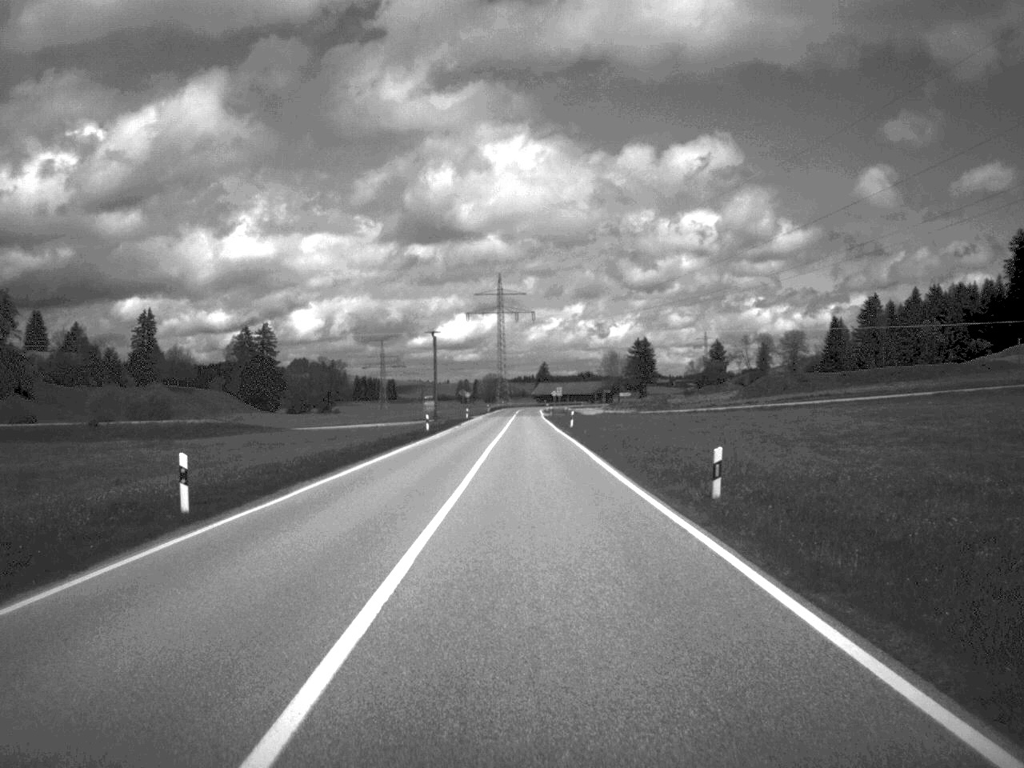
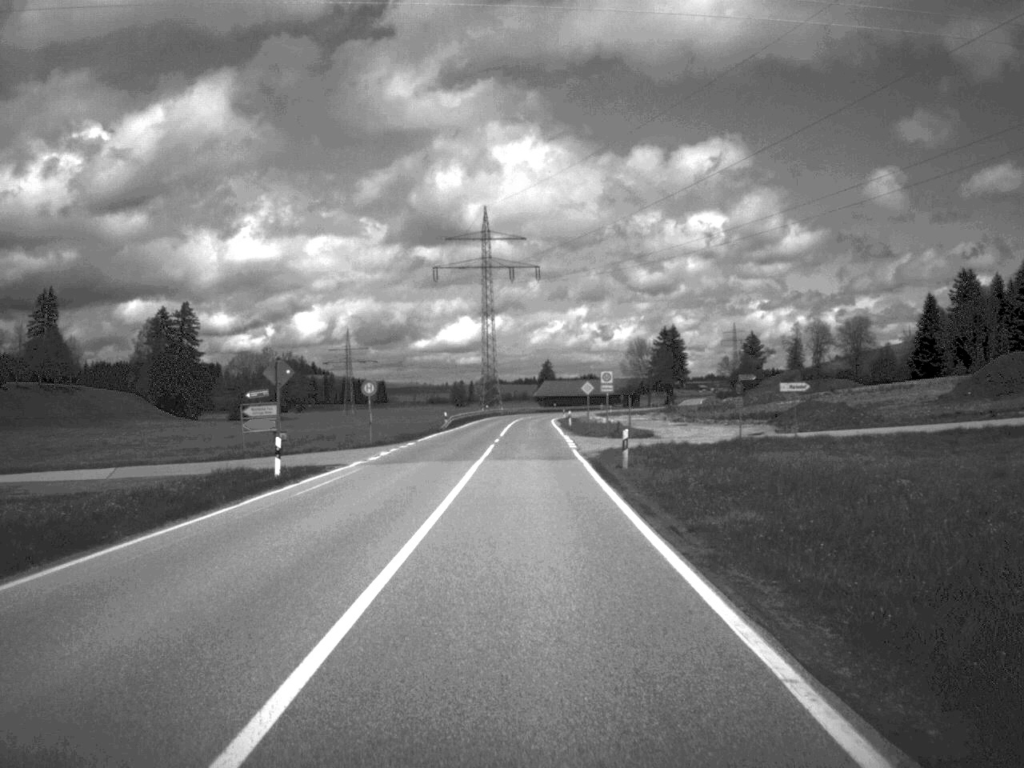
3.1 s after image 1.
(0.0, +88.9) m; 0°
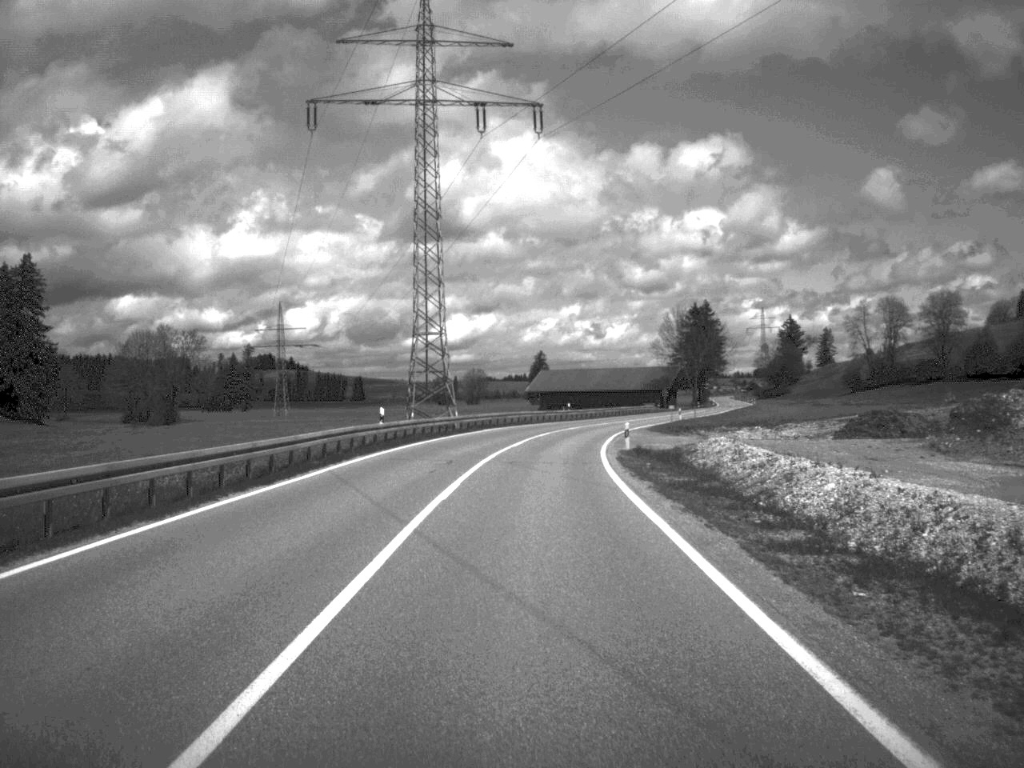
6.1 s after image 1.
(+0.1, +88.6) m; 0°
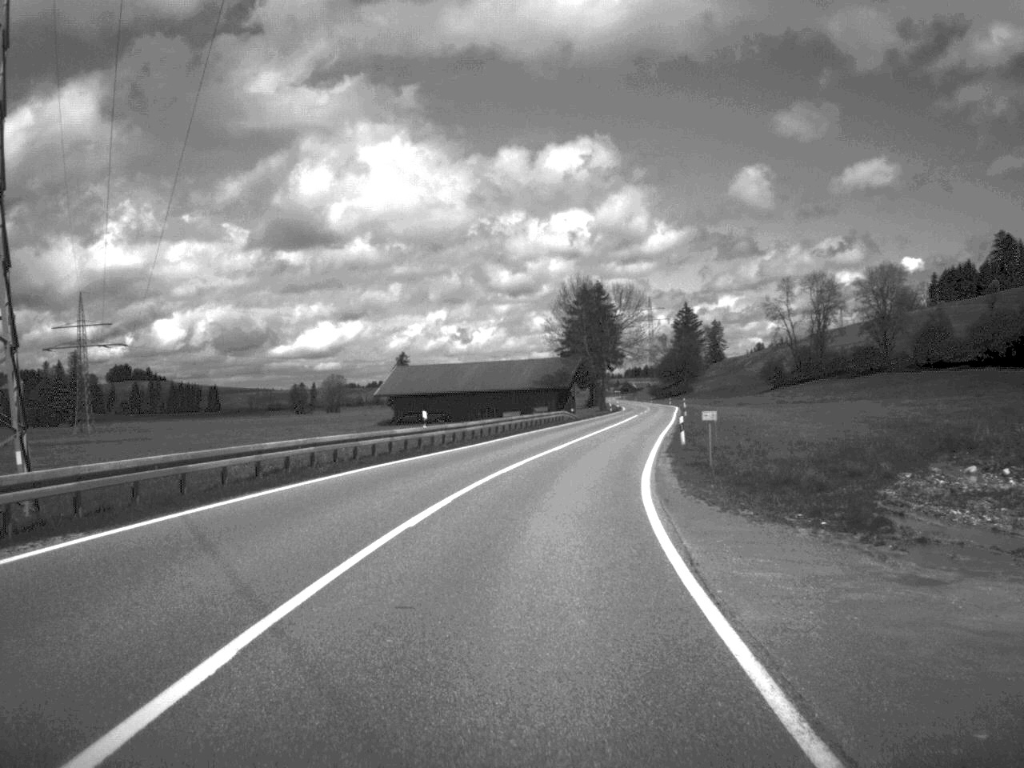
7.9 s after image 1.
(+2.0, +51.1) m; +6°
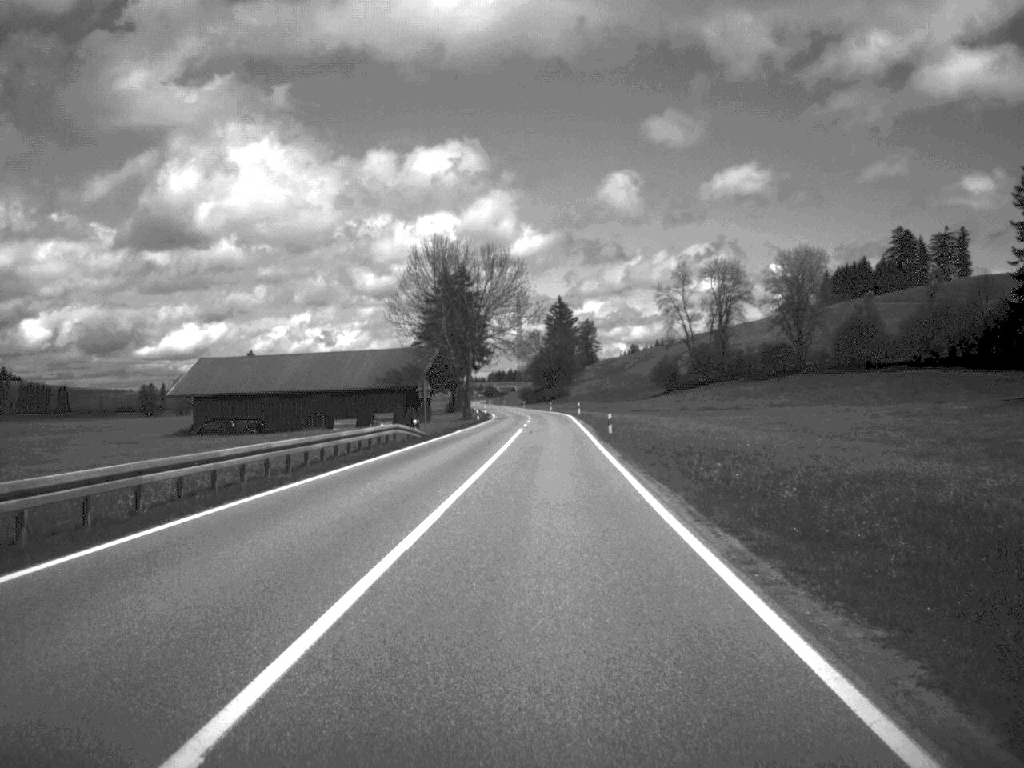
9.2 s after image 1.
(+2.1, +37.2) m; +6°
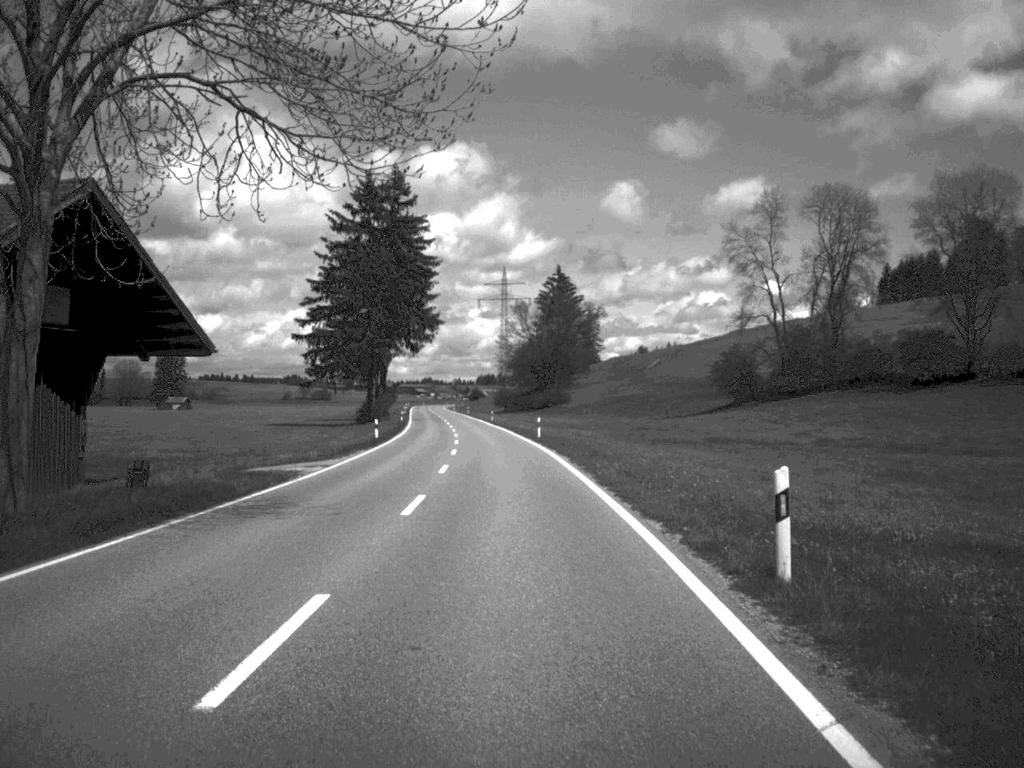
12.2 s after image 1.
(+1.6, +88.8) m; 0°
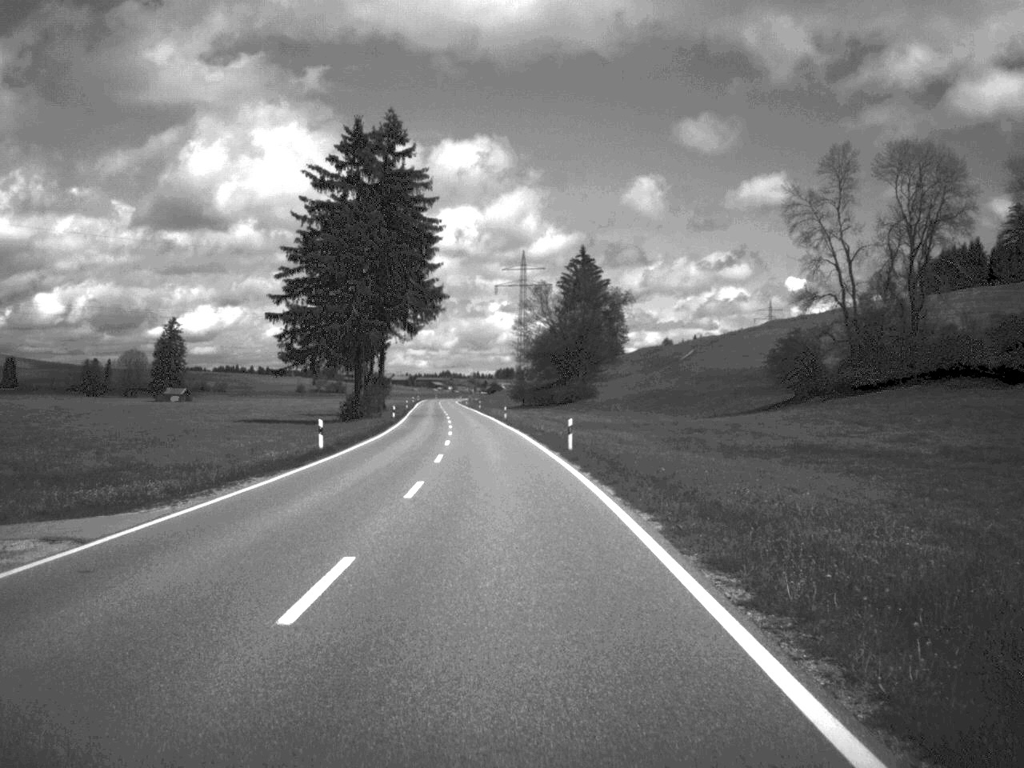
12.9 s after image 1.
(-0.2, +21.0) m; -1°
